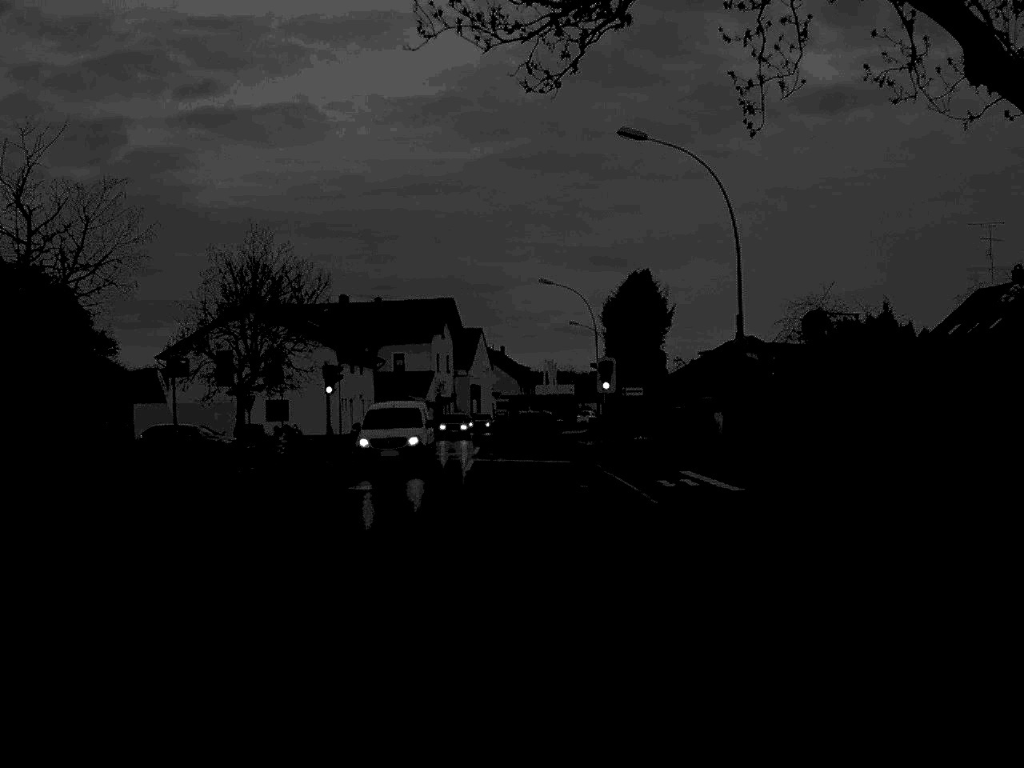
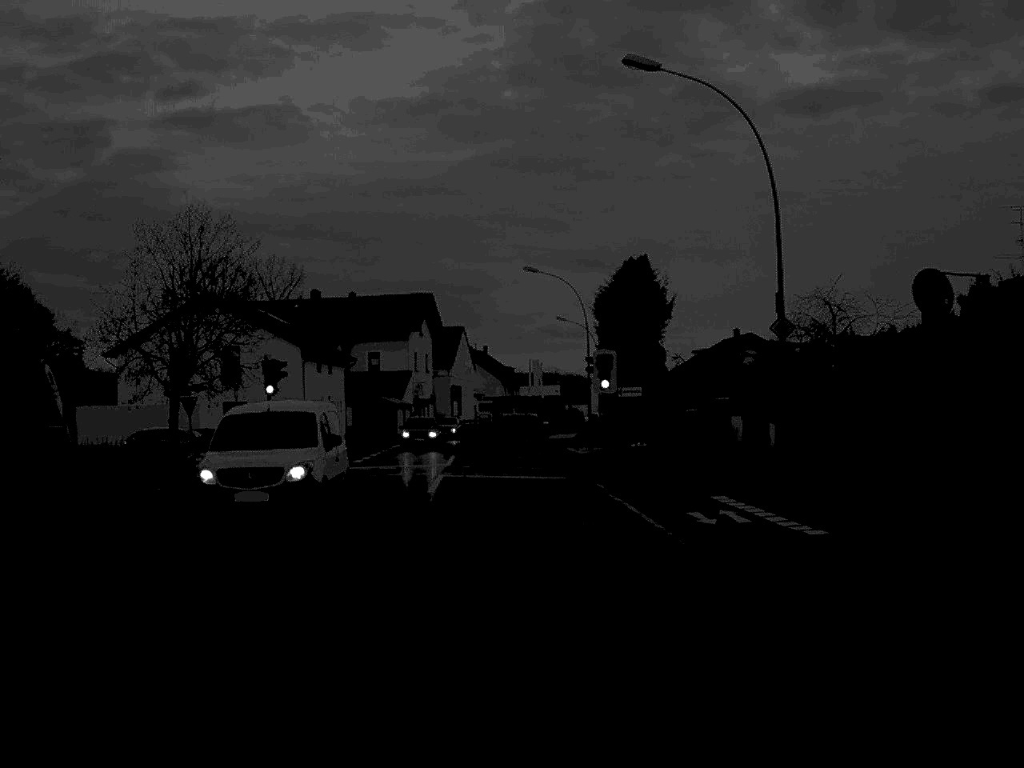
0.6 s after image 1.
(+0.1, +7.2) m; +1°
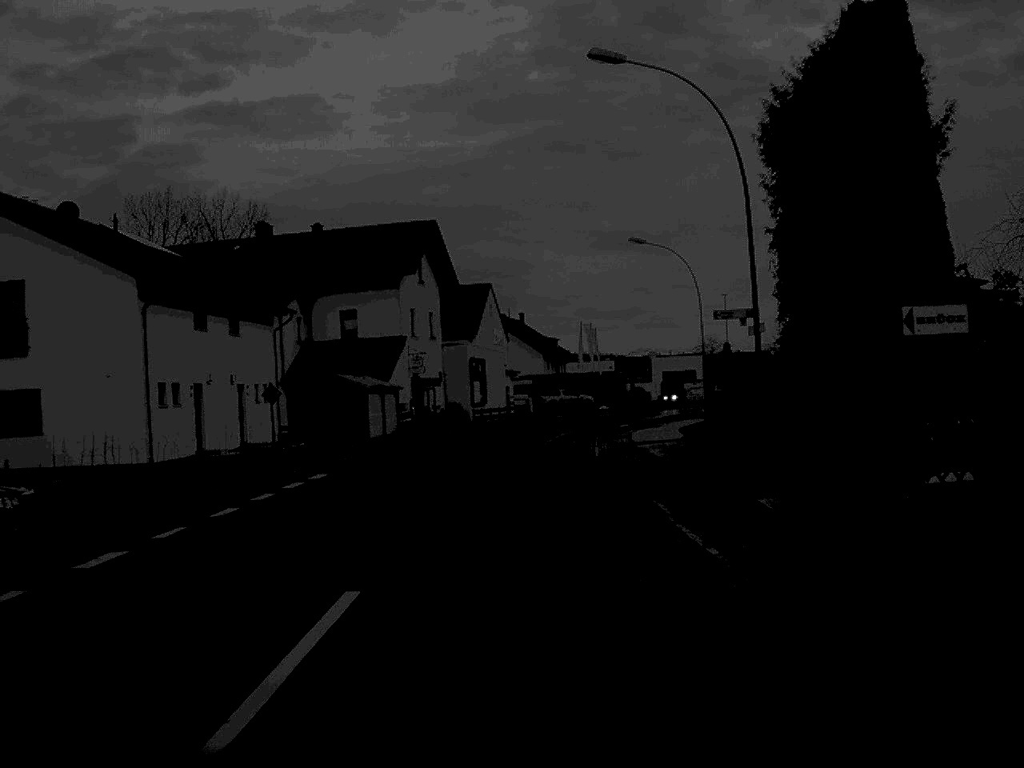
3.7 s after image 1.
(-0.8, +36.0) m; -2°
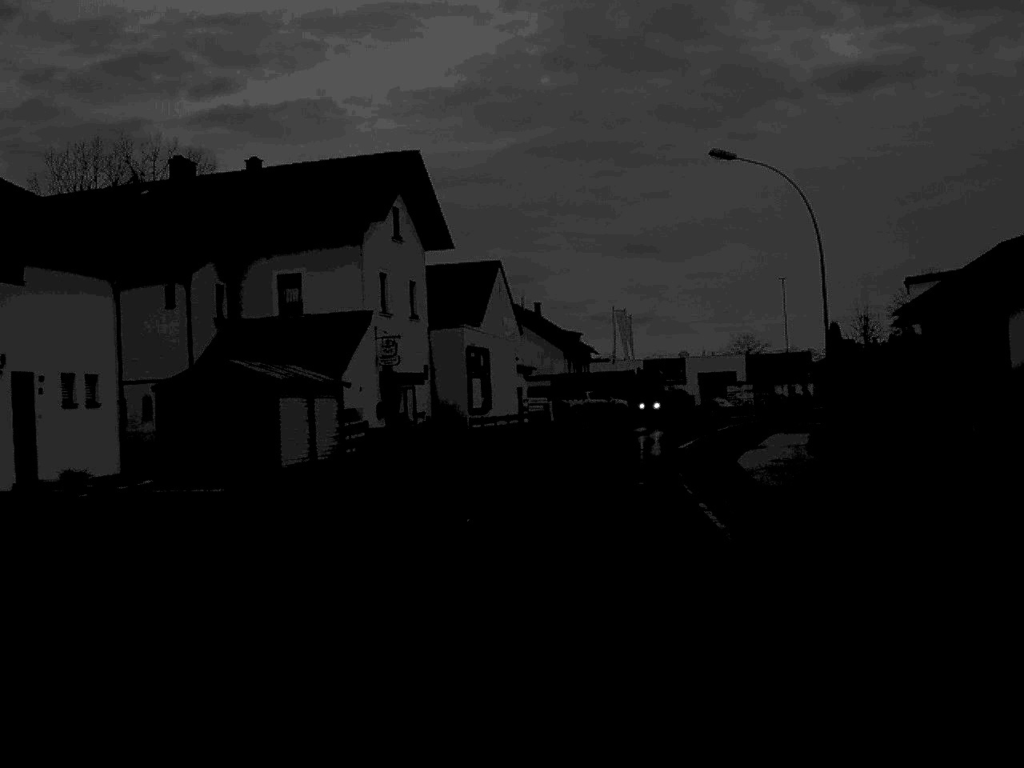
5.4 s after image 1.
(-0.2, +21.2) m; -1°
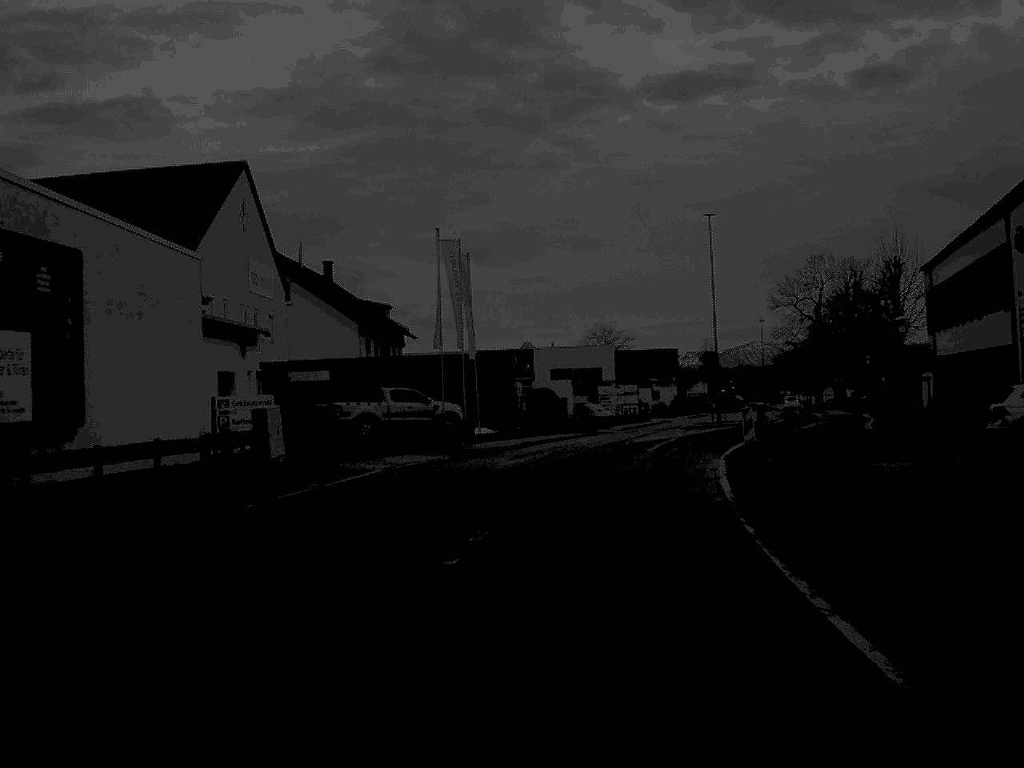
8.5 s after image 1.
(+2.5, +38.0) m; +8°
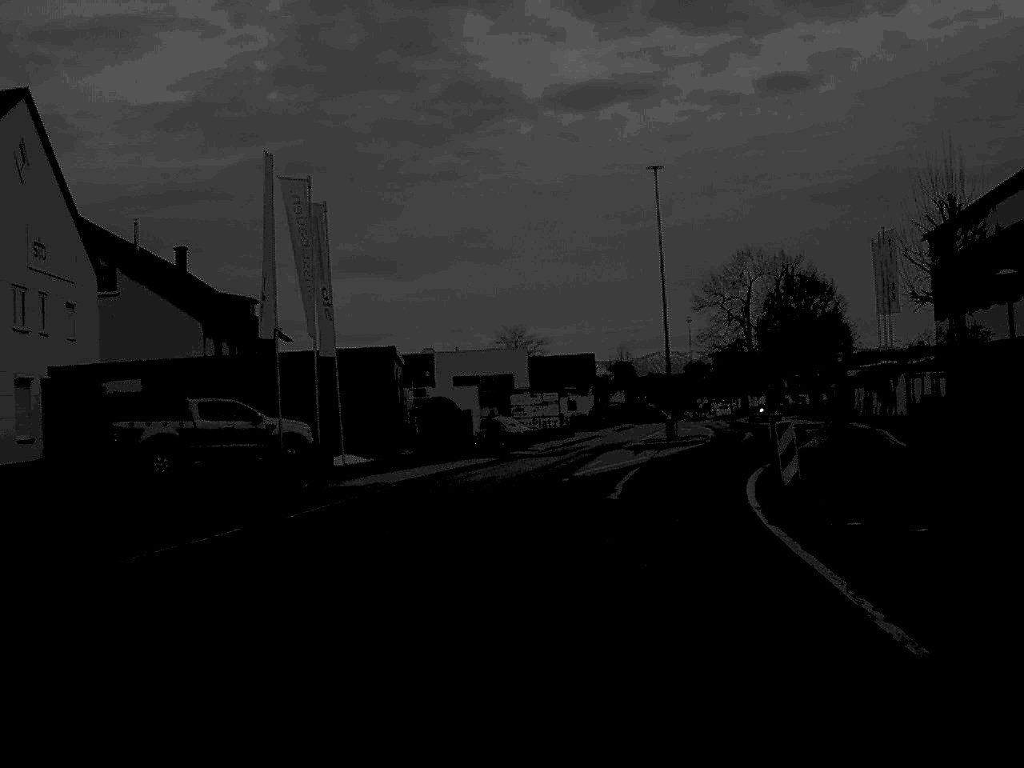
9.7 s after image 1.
(+0.5, +15.2) m; +4°
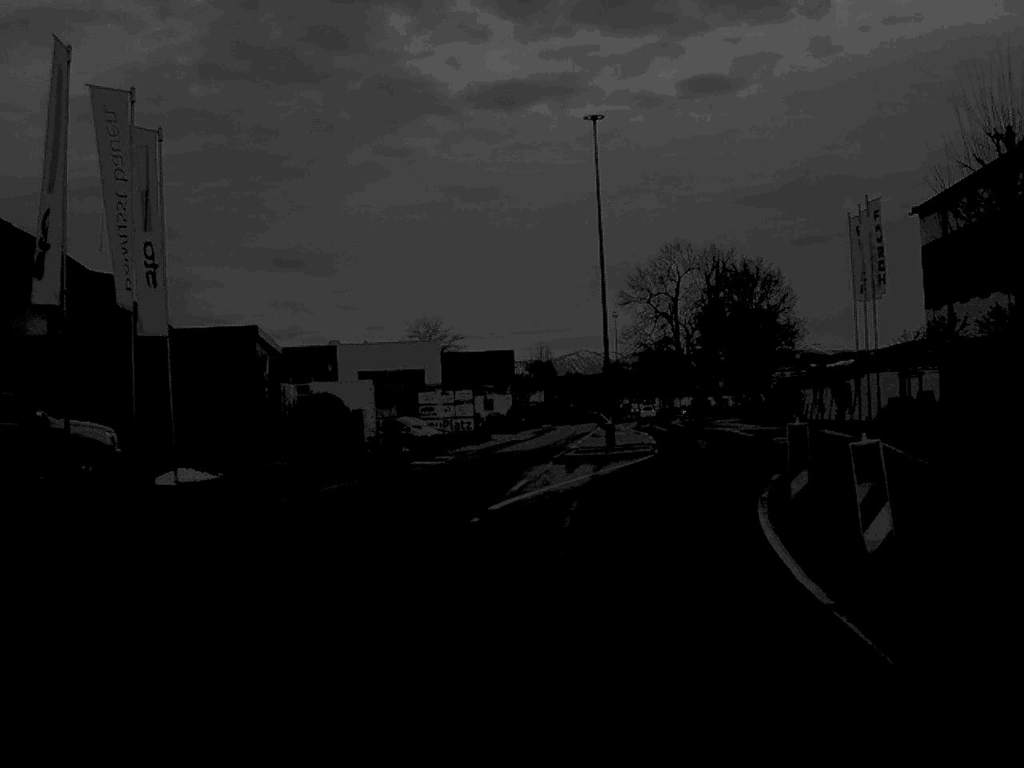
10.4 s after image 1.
(+0.3, +8.9) m; +4°
